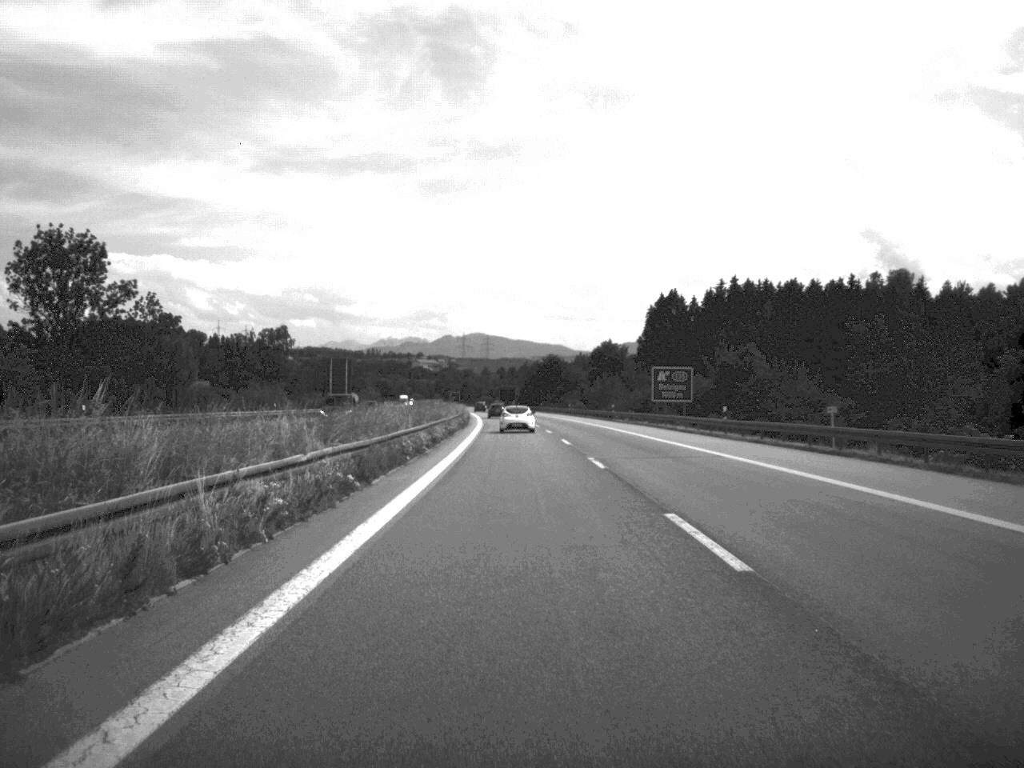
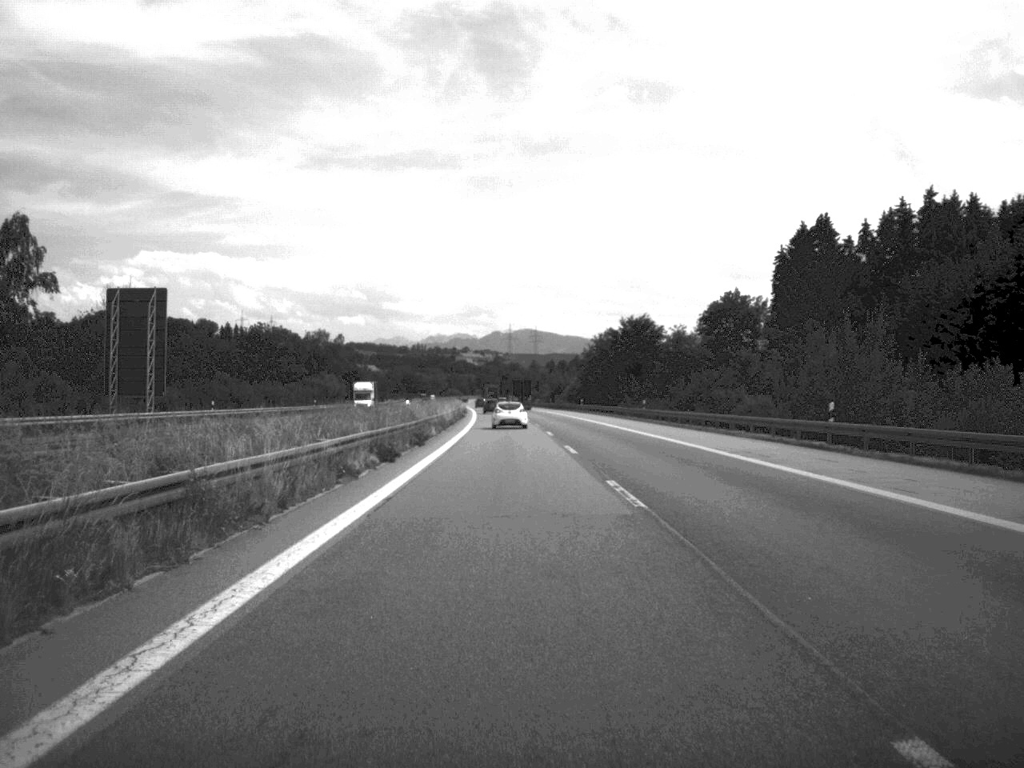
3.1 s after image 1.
(-2.2, +118.1) m; -2°
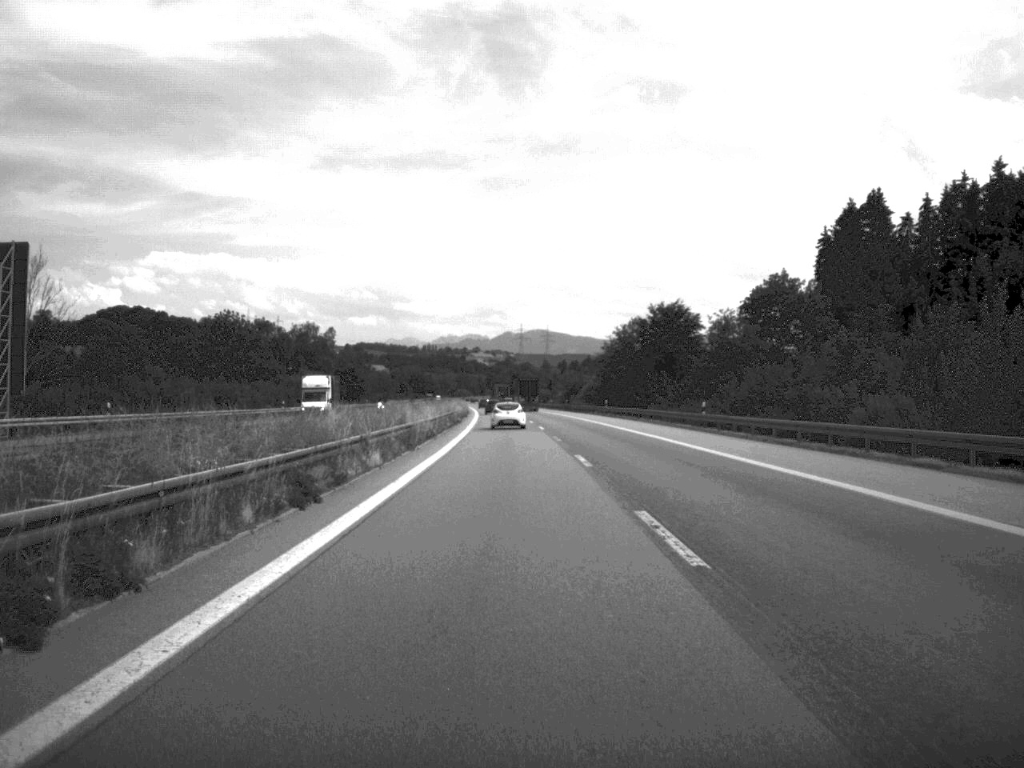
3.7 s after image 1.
(-0.1, +23.6) m; -1°
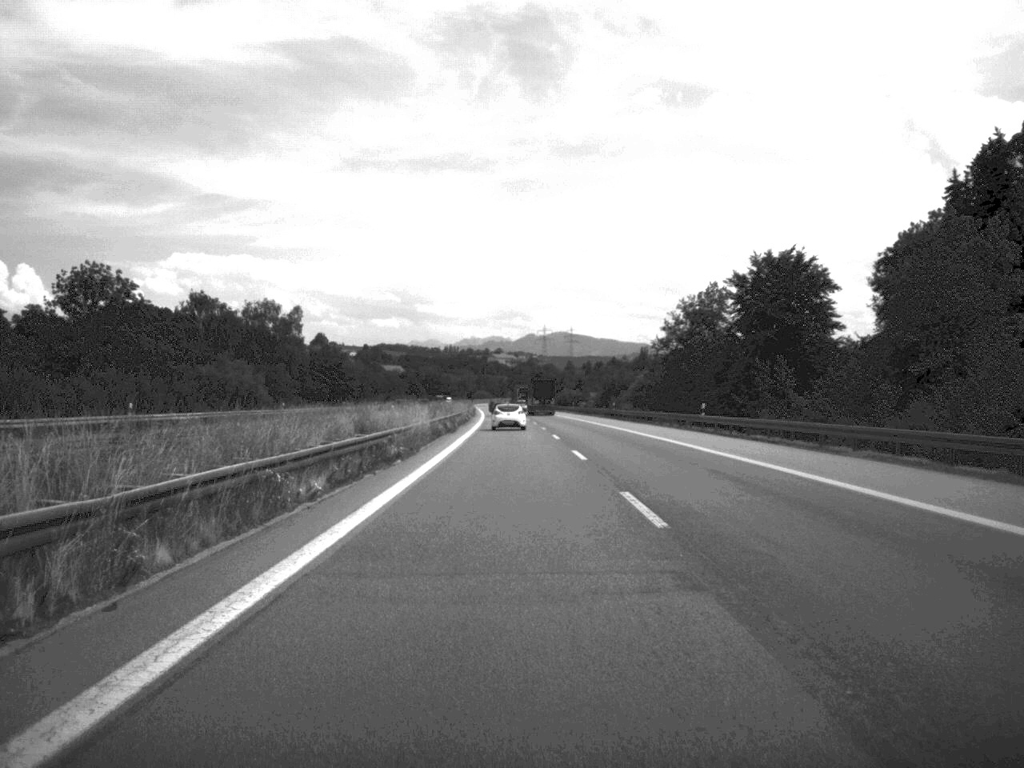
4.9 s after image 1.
(-0.5, +49.4) m; -1°
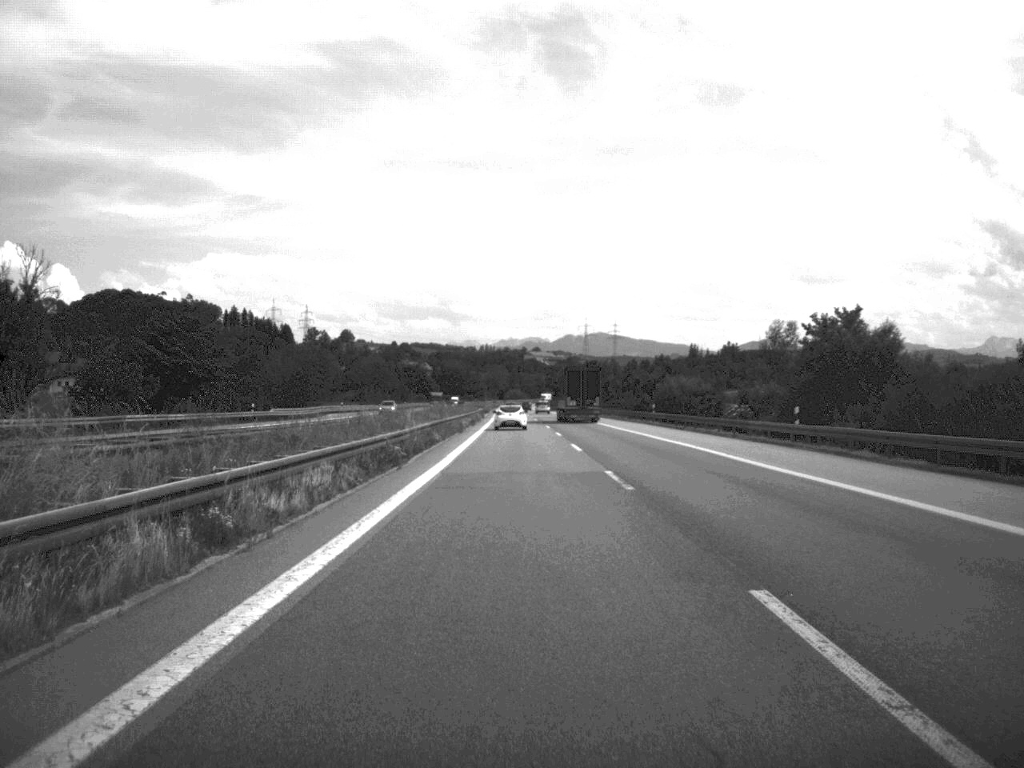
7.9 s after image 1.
(-2.0, +116.6) m; -2°
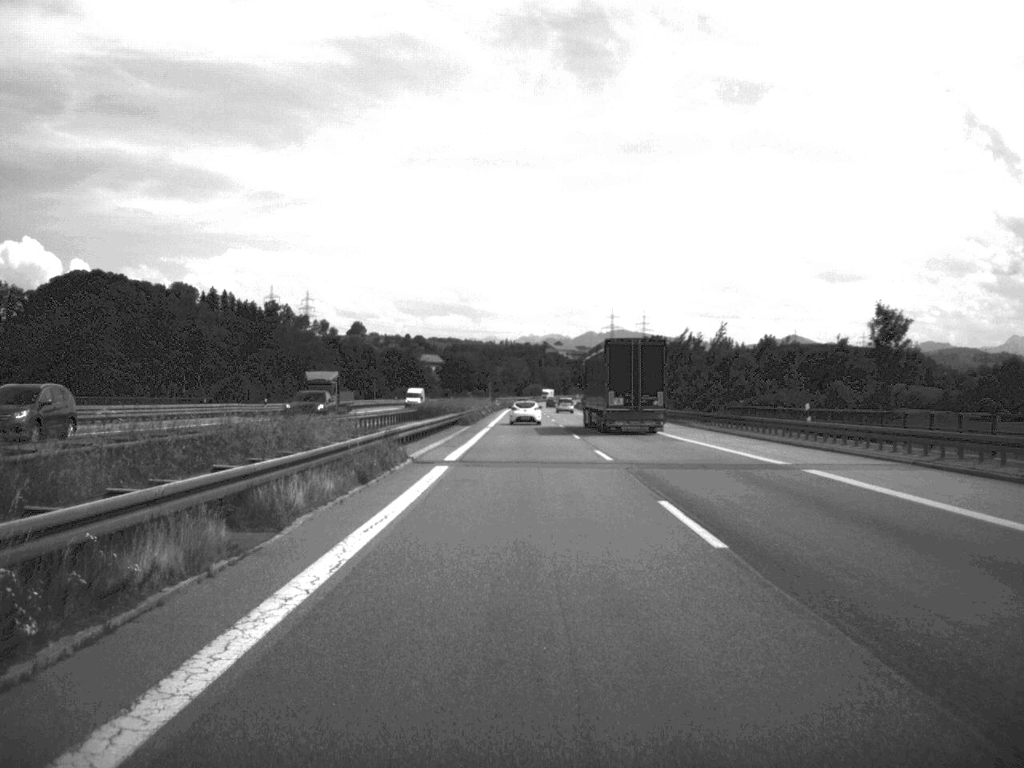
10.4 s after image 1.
(-0.9, +97.6) m; -1°
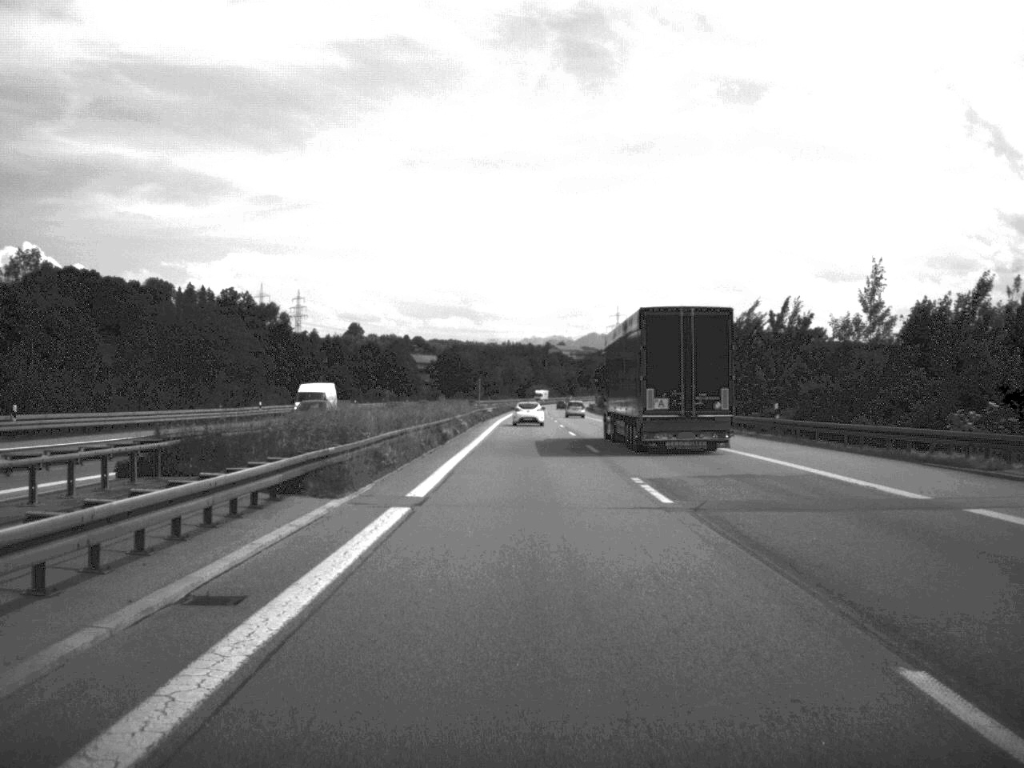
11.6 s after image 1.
(-0.1, +47.6) m; 0°
